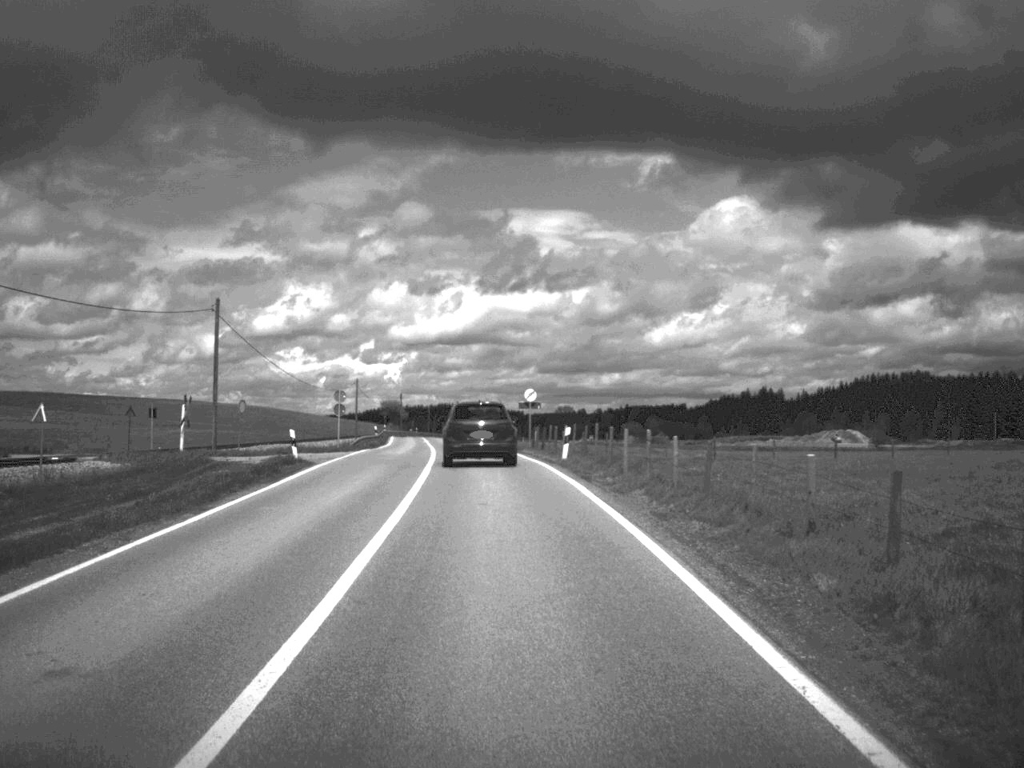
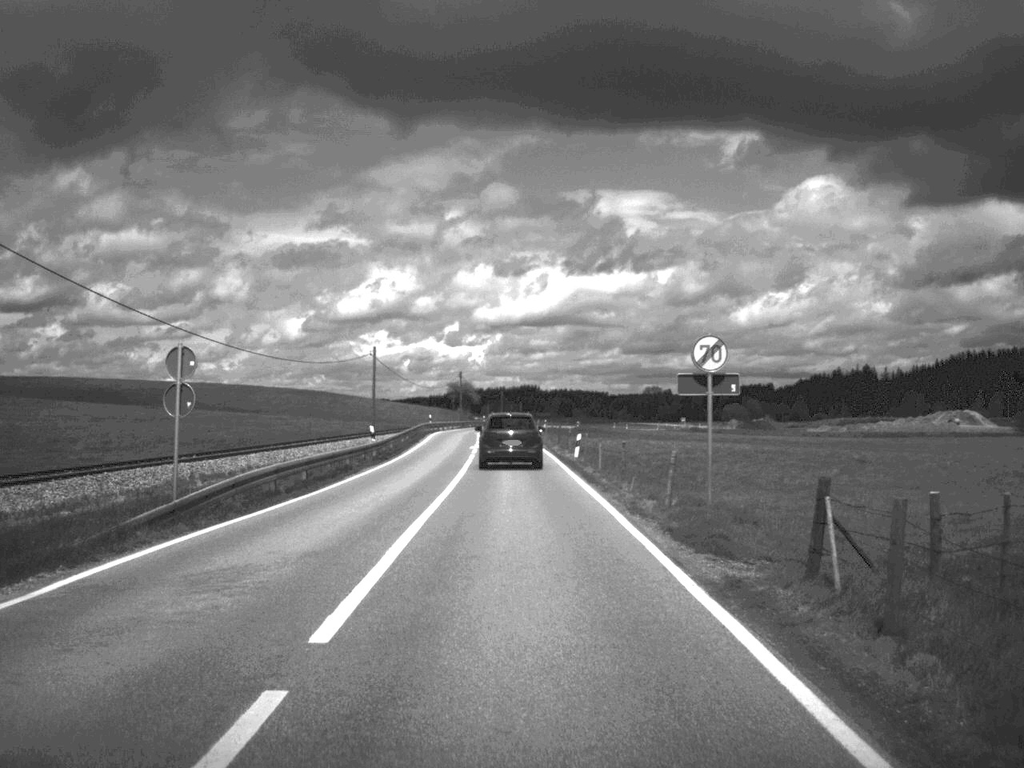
(-1.4, +38.6) m; -4°
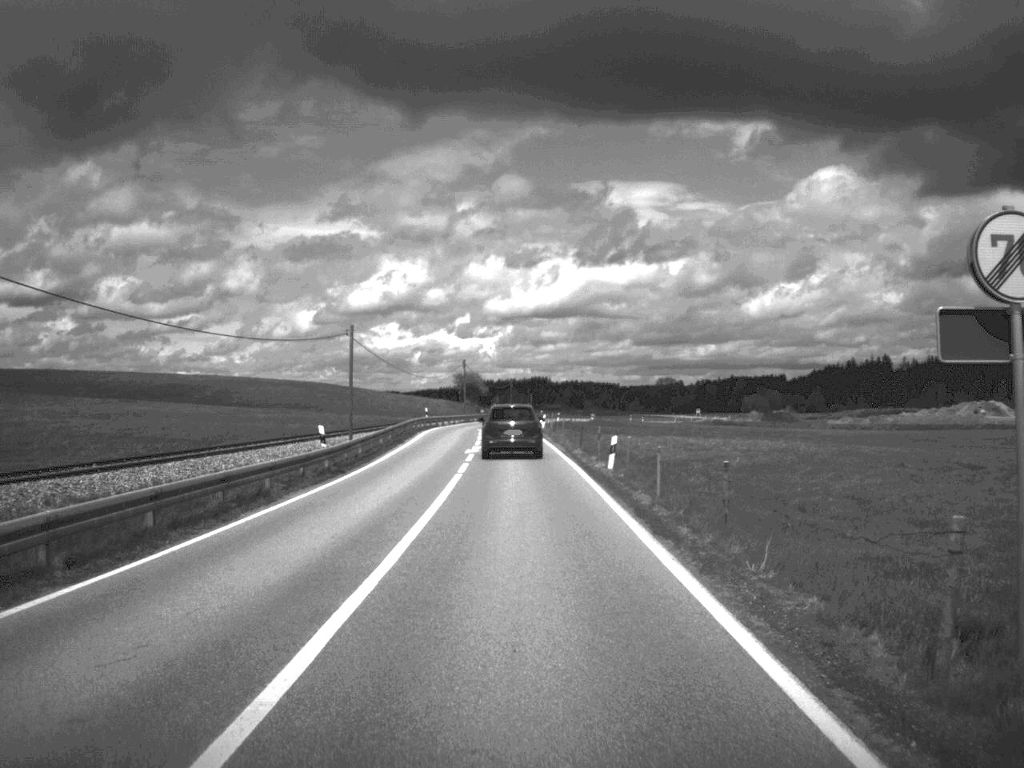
(-0.1, +13.2) m; -1°
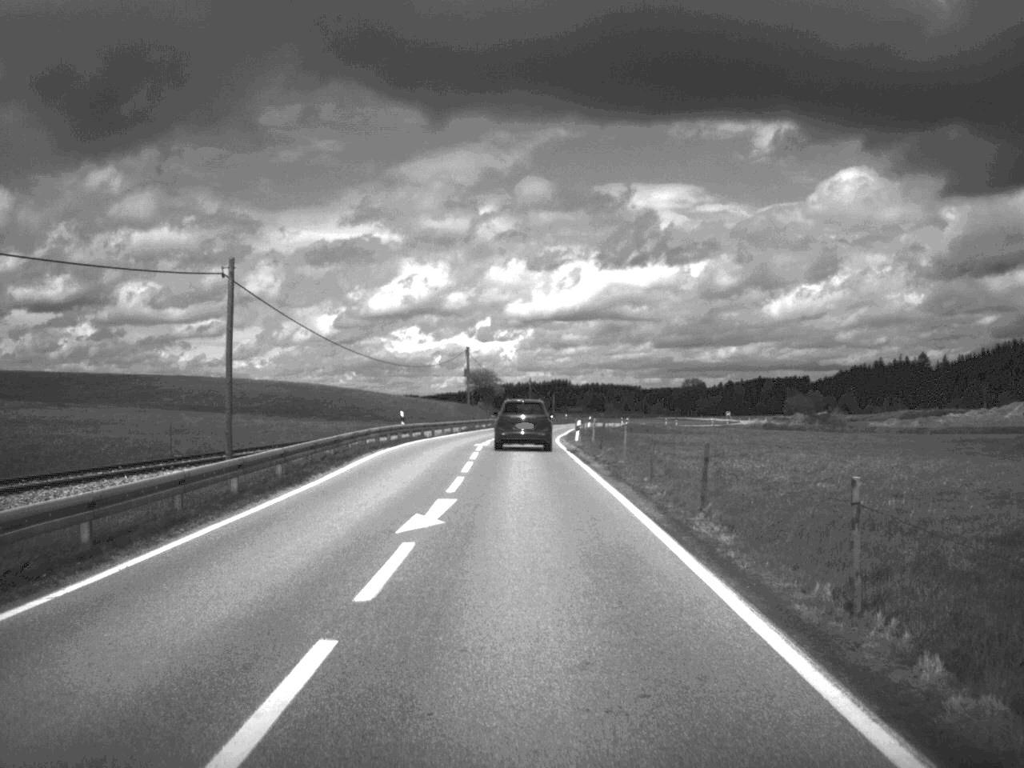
(-0.2, +26.9) m; -1°
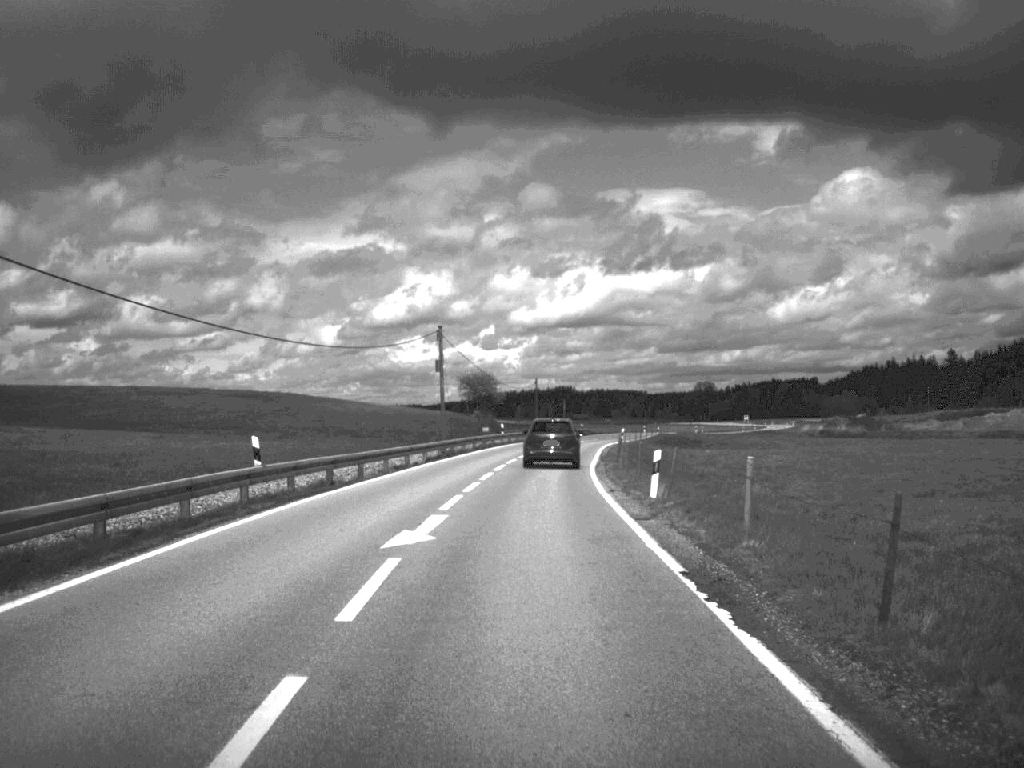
(-0.1, +30.4) m; 0°
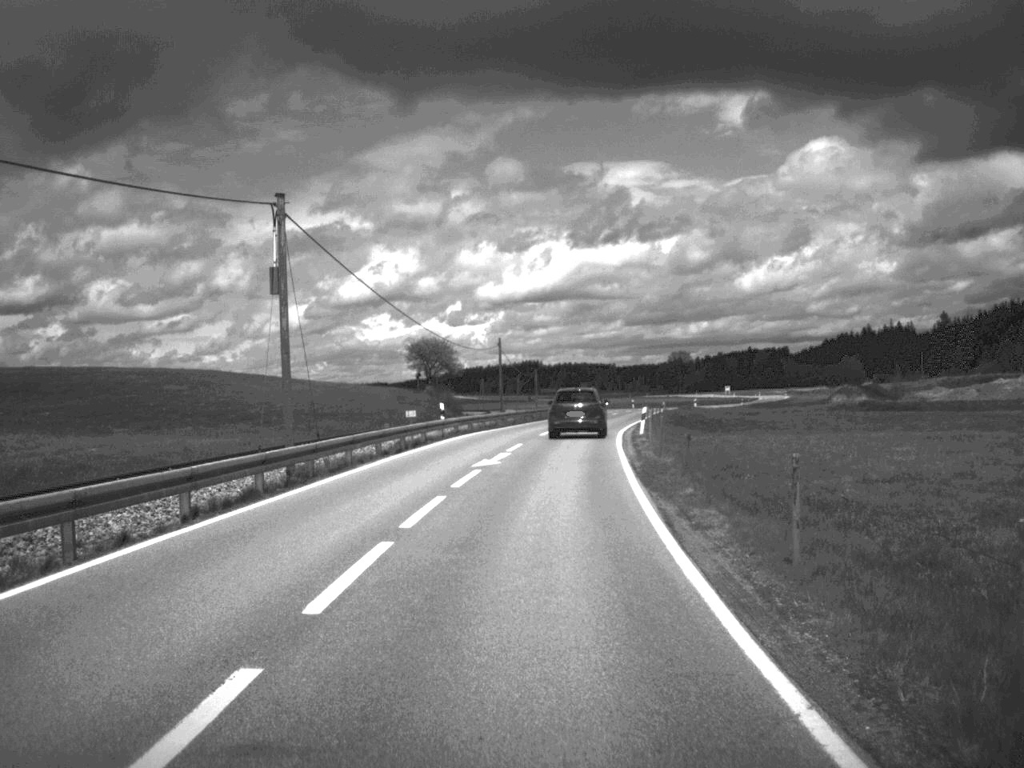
(+0.3, +29.8) m; +1°
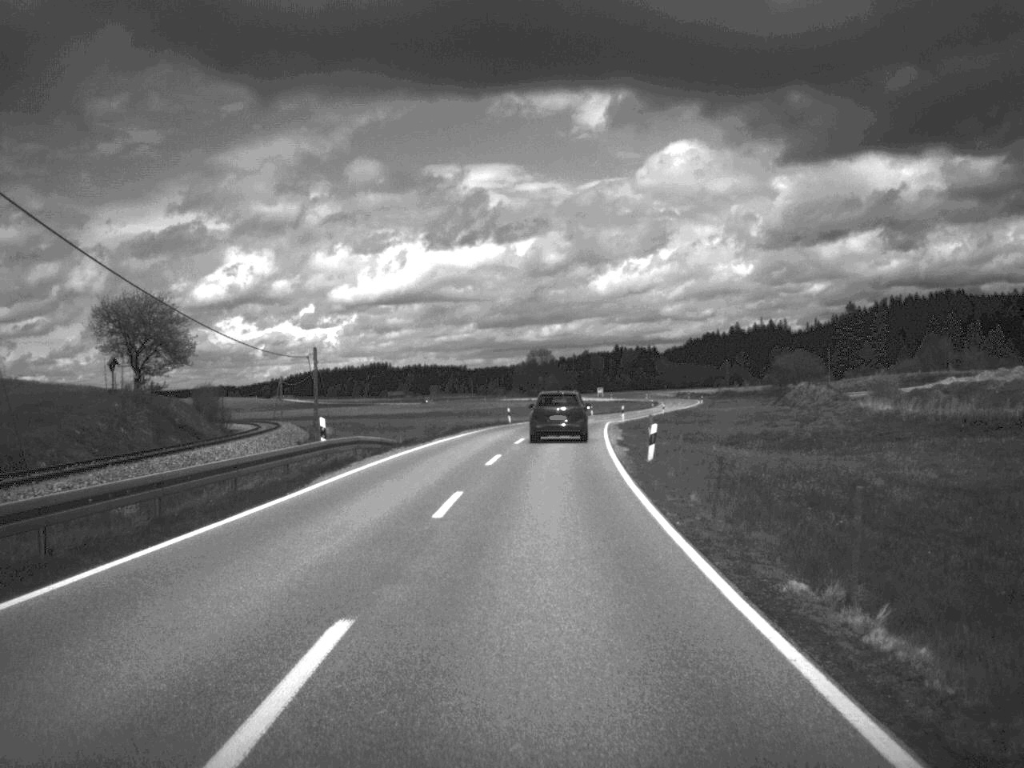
(+3.6, +62.9) m; +6°
